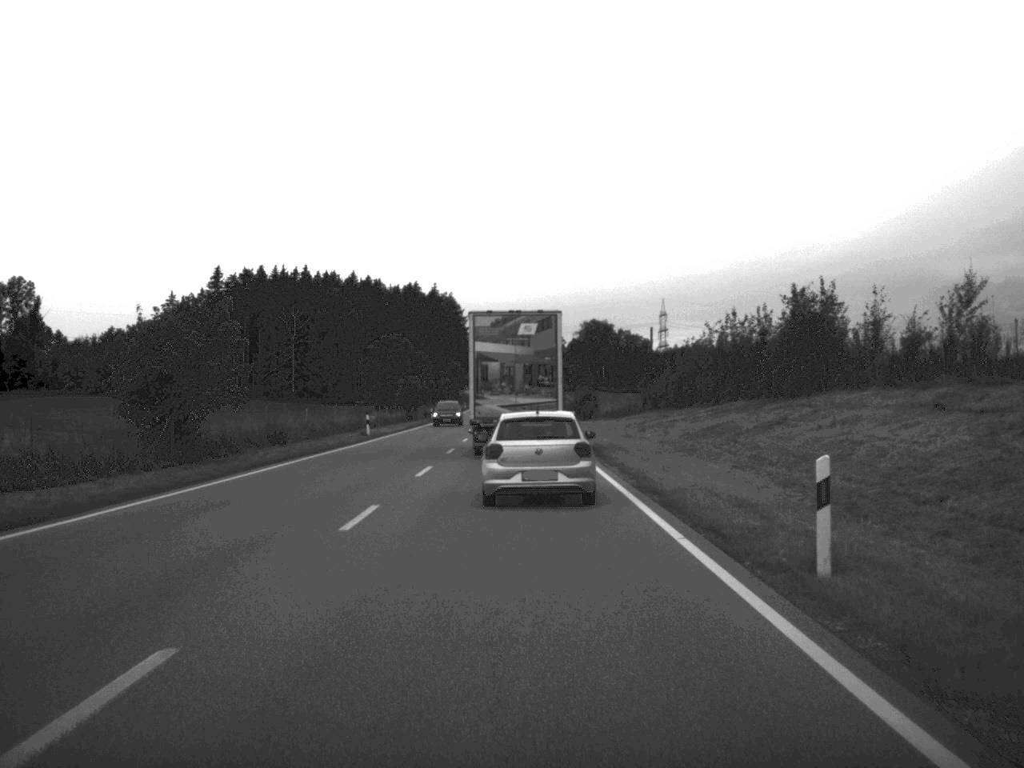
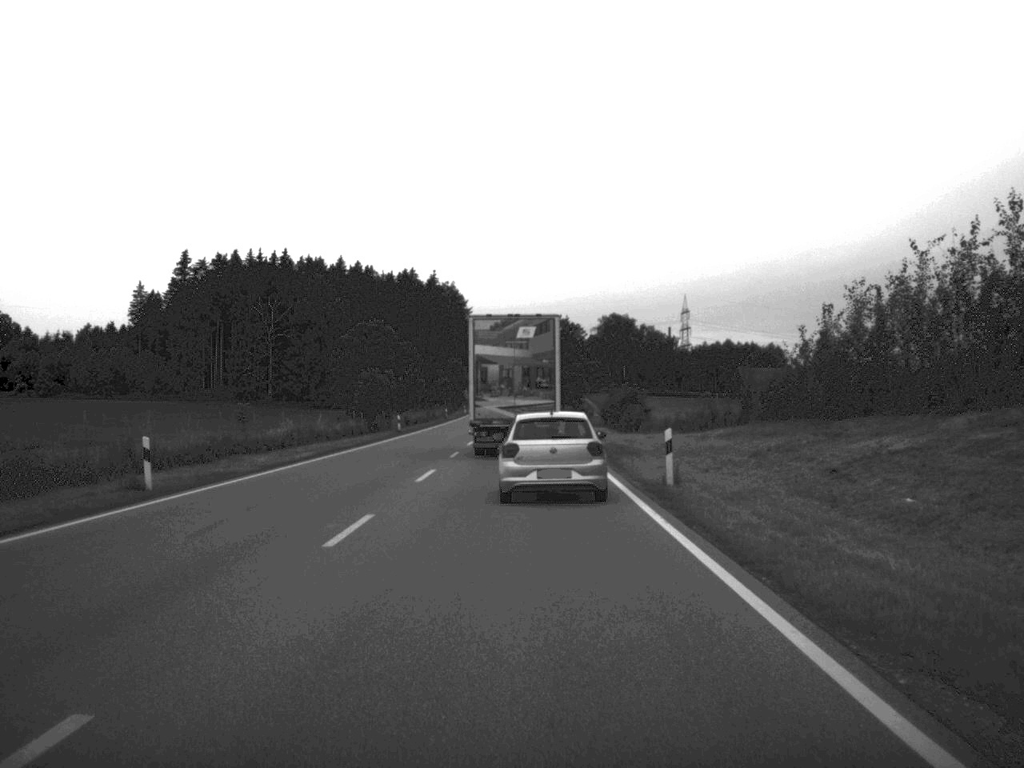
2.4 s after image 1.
(-0.2, +37.0) m; -1°
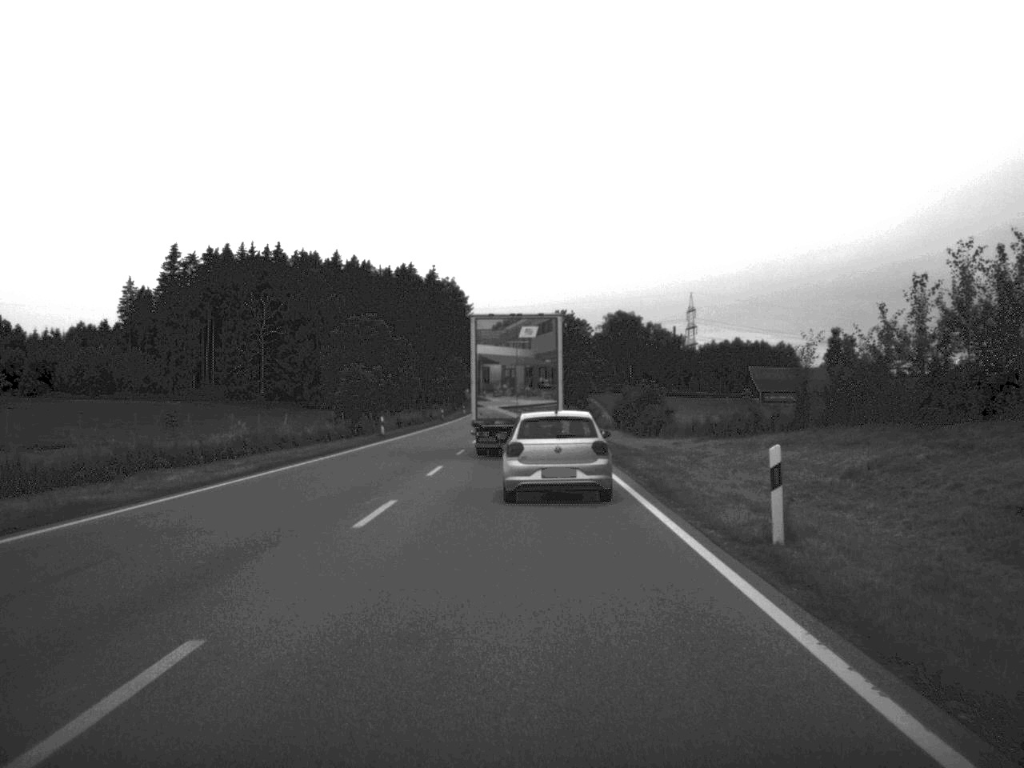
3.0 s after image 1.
(0.0, +9.9) m; 0°
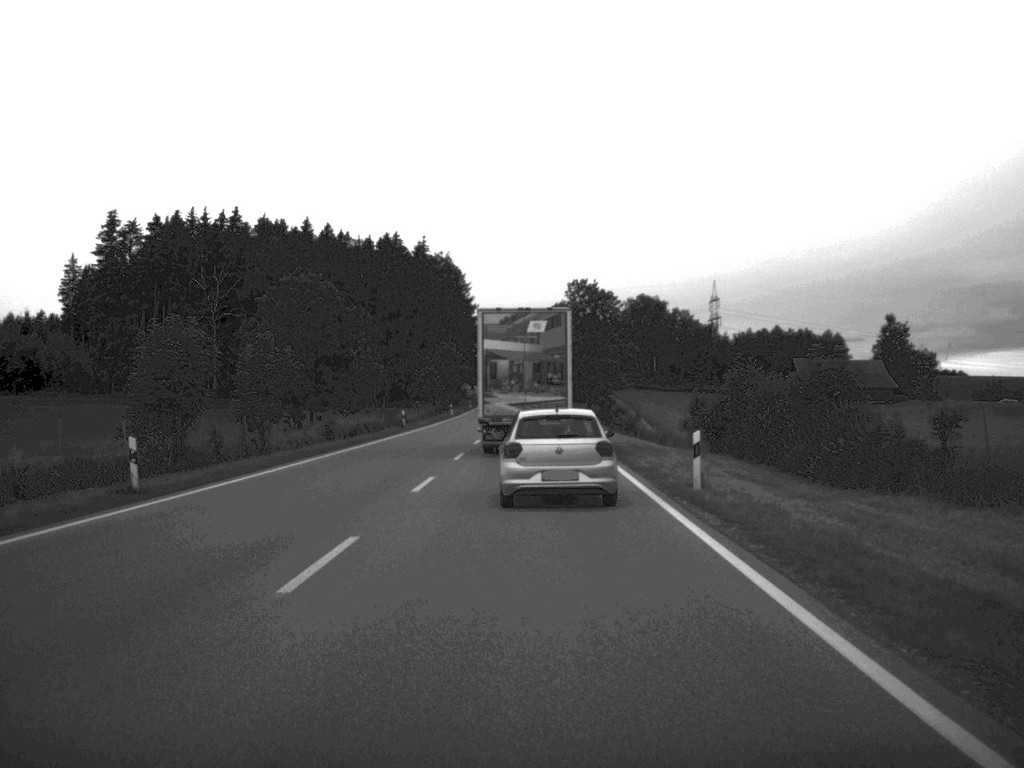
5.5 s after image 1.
(-0.1, +41.3) m; 0°
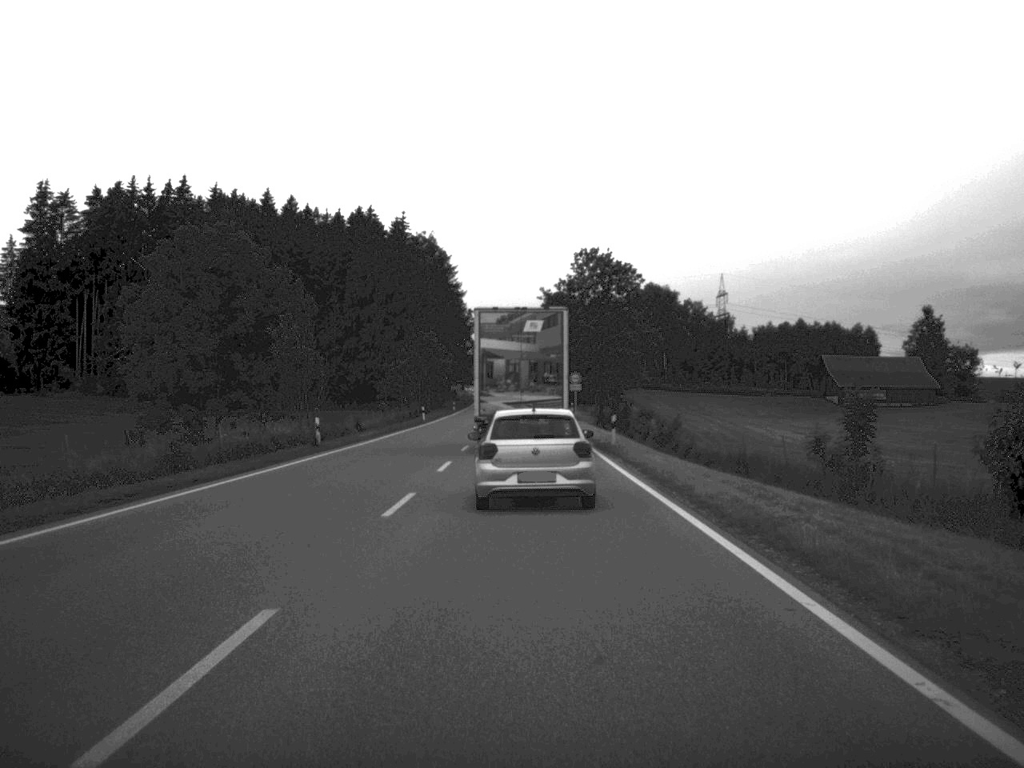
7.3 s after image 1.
(0.0, +28.5) m; 0°
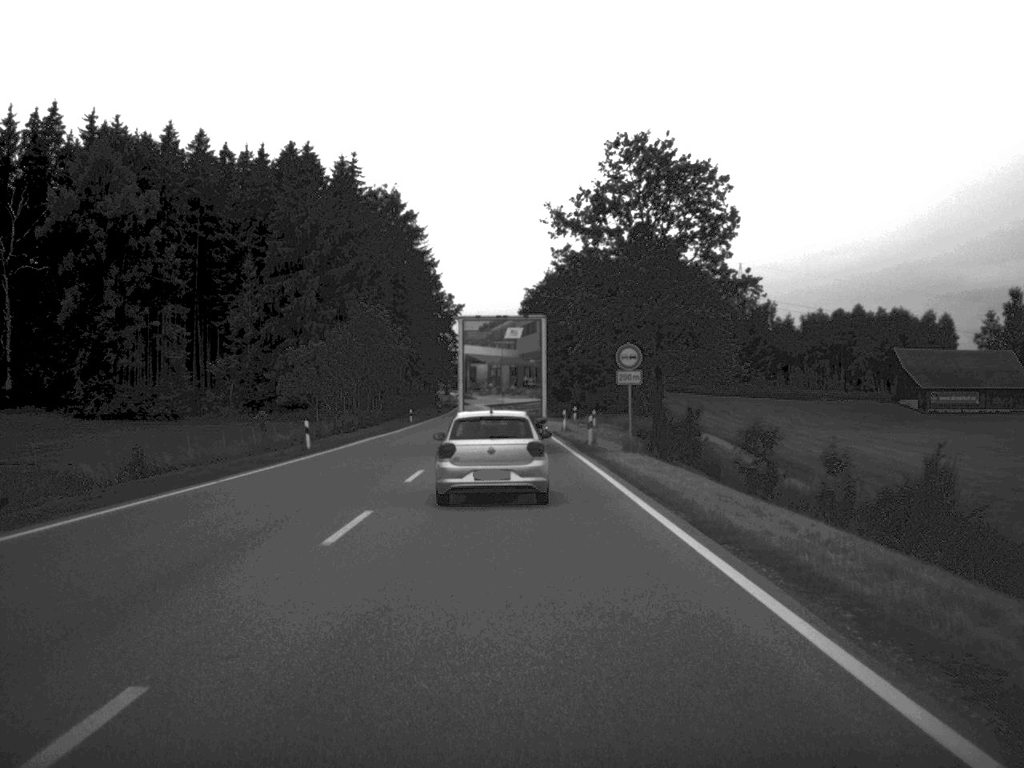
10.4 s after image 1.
(0.0, +47.4) m; 0°
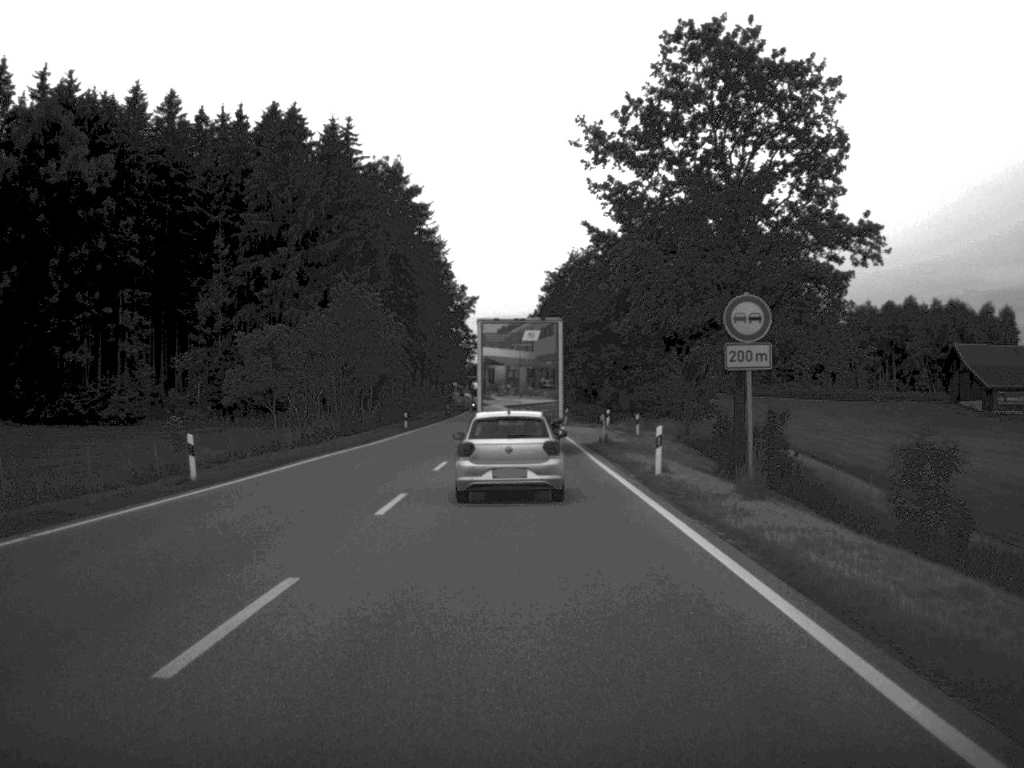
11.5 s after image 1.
(-0.1, +17.9) m; -1°
